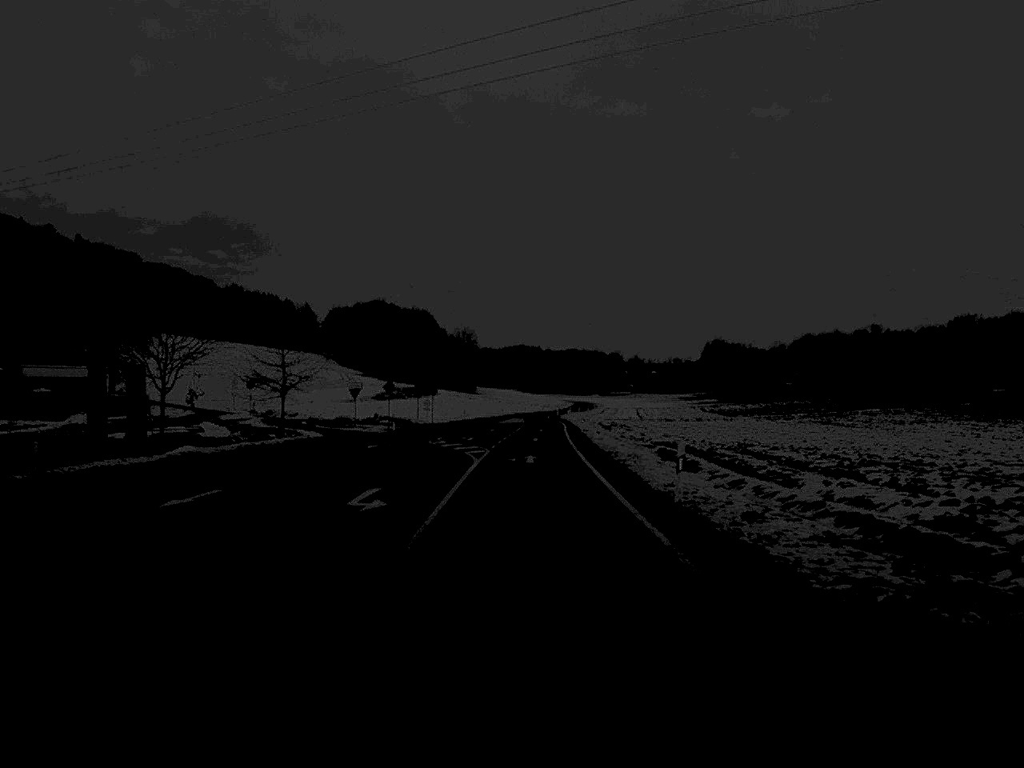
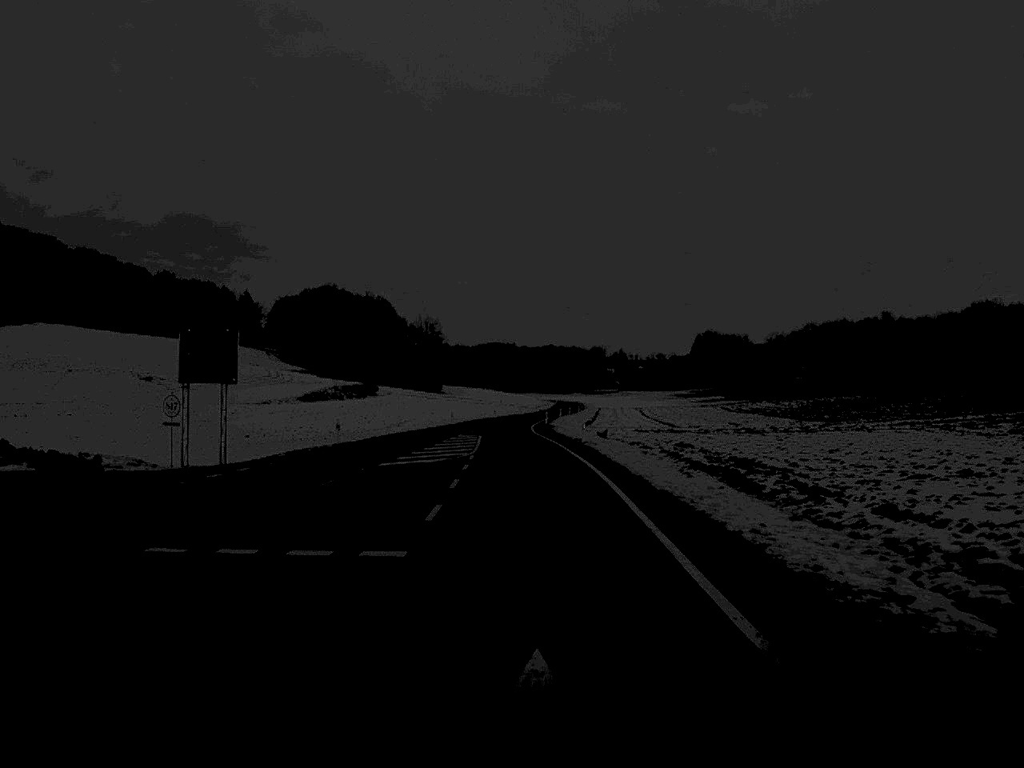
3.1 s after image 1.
(+0.8, +69.2) m; +1°
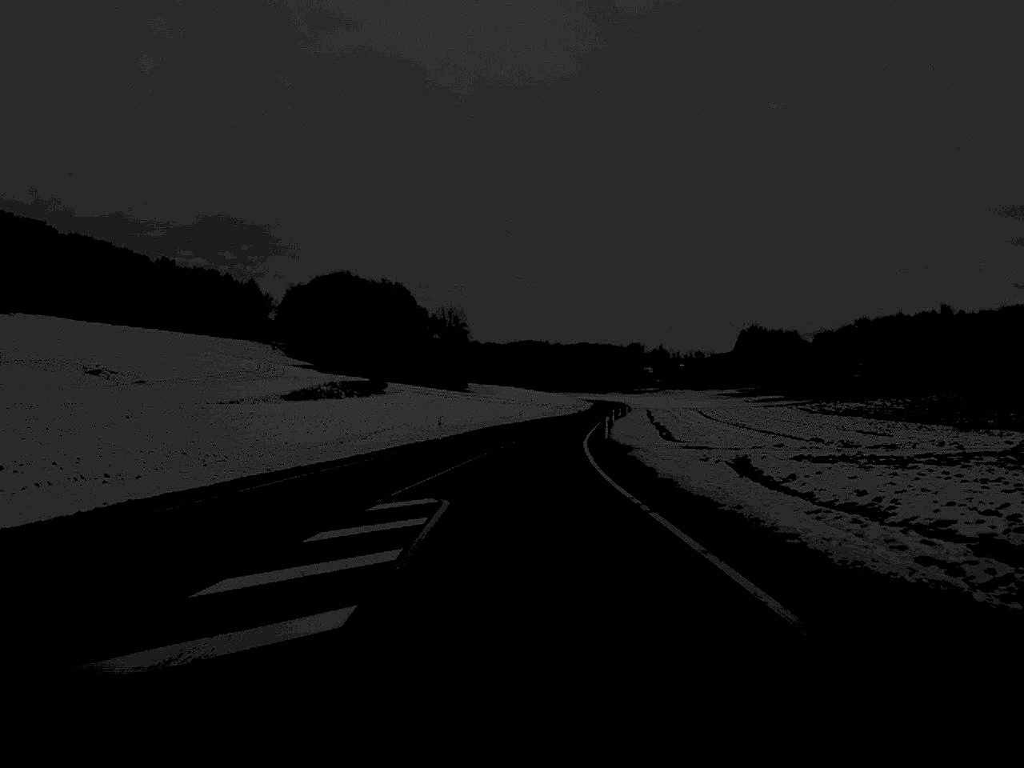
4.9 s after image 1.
(-0.5, +43.1) m; -1°
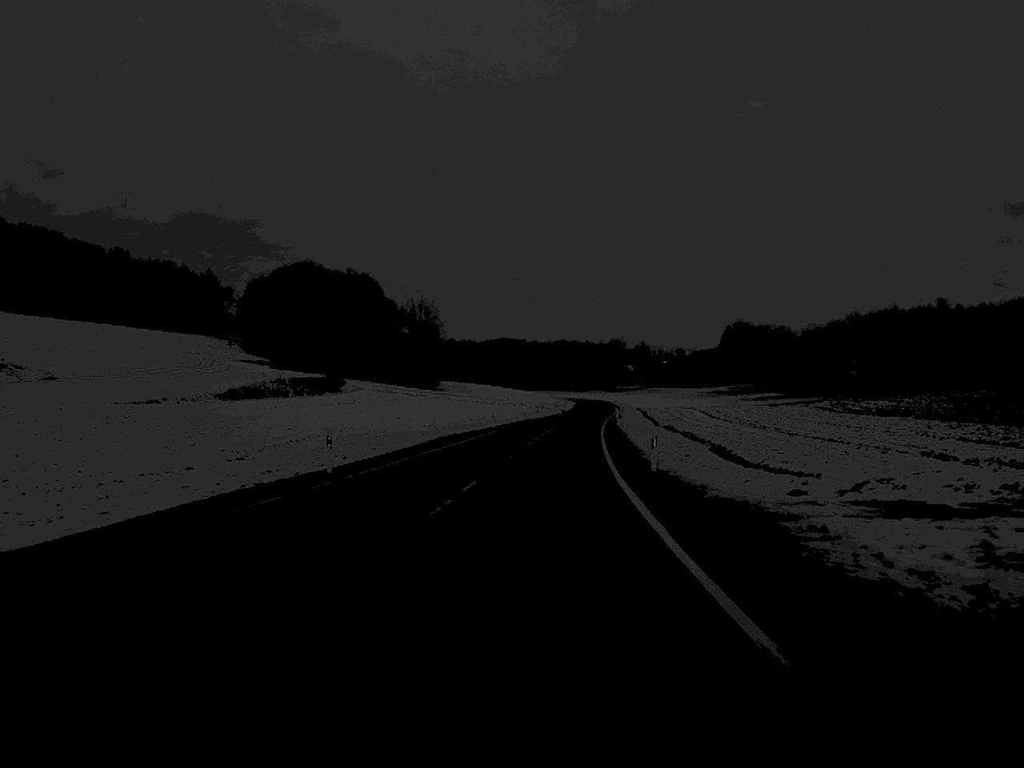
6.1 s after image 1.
(+0.2, +27.4) m; +1°
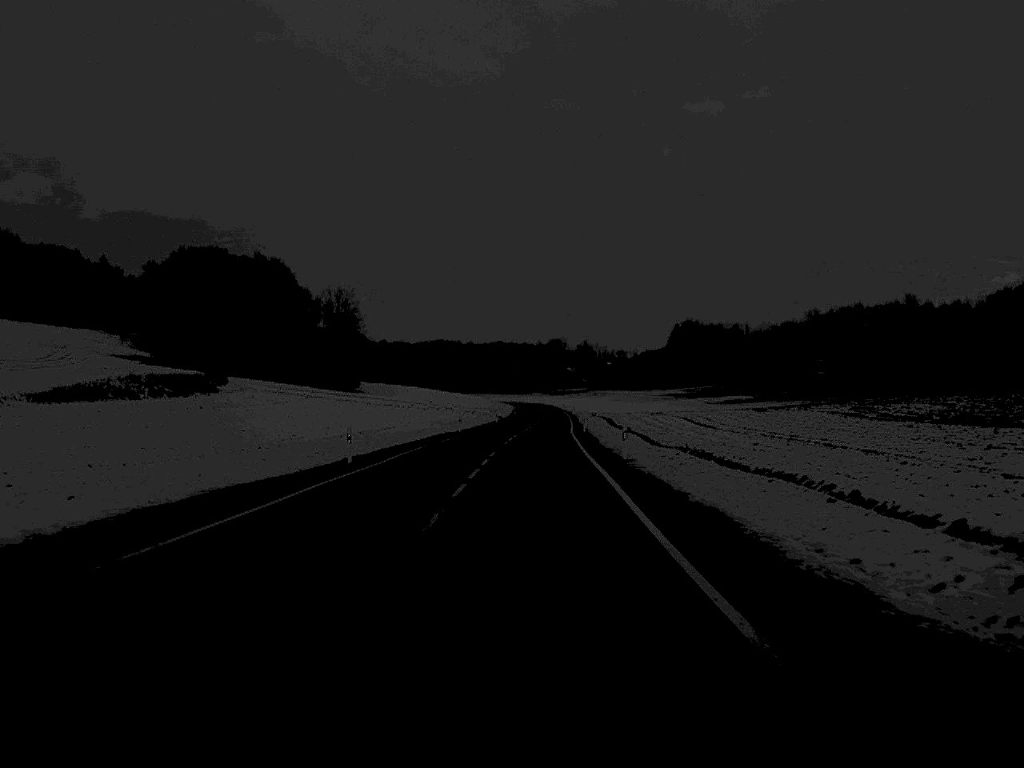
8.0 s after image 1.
(+1.2, +43.4) m; +3°
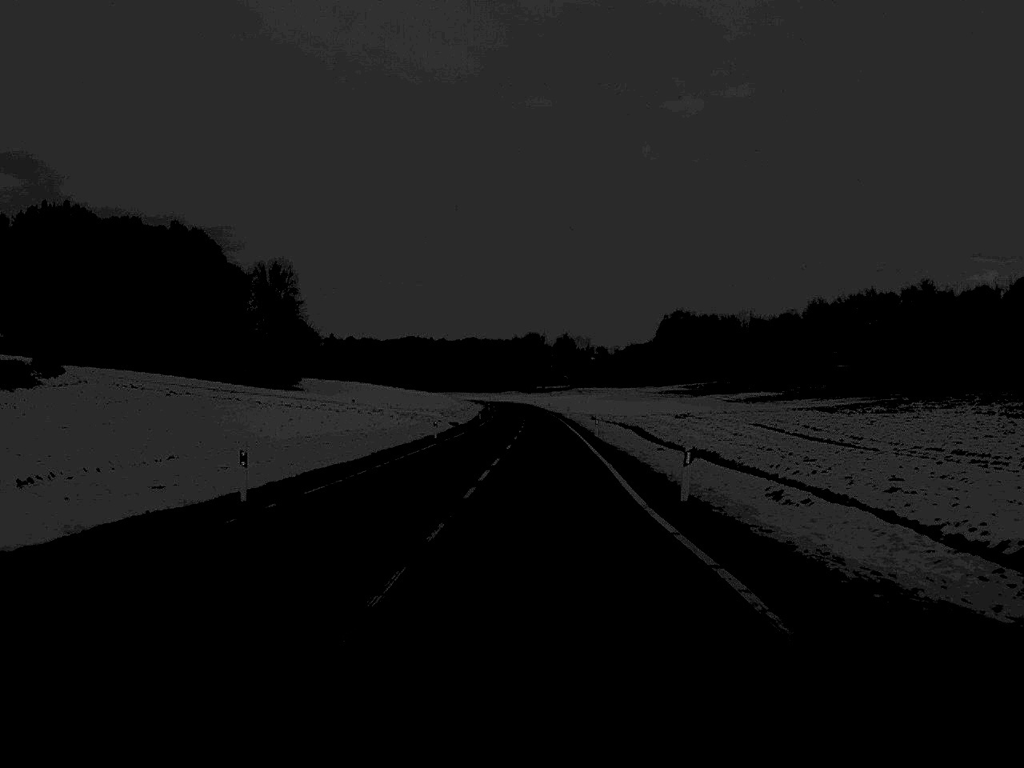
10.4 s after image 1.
(+0.5, +54.4) m; +1°
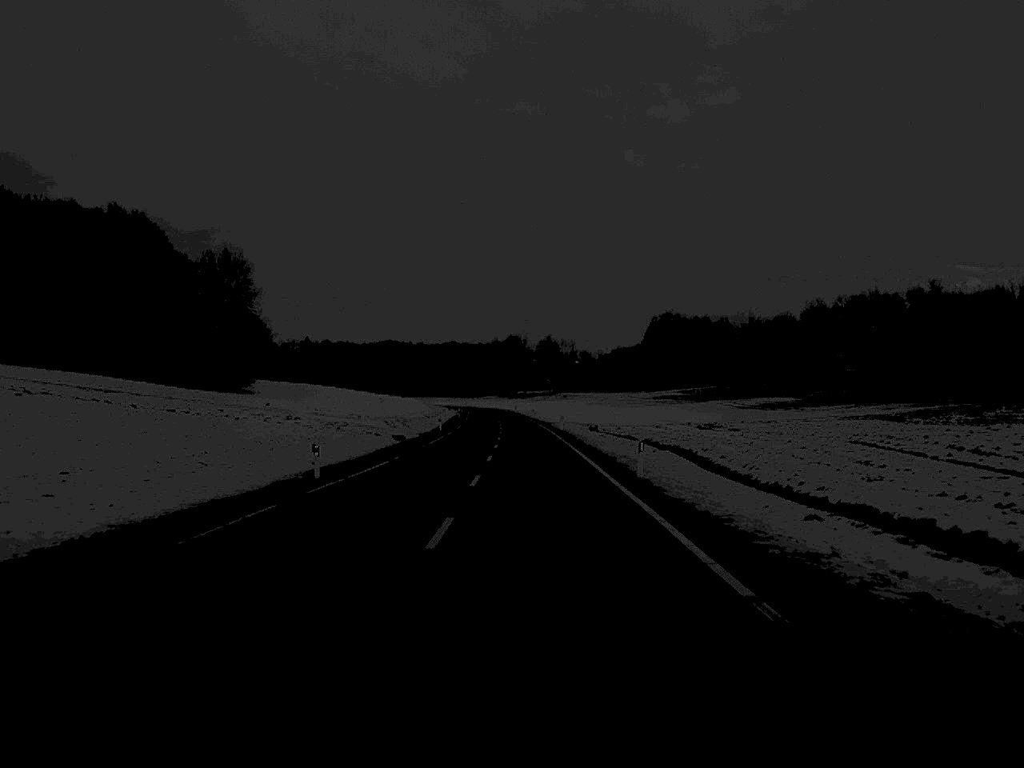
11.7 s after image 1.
(+0.2, +29.5) m; +1°
